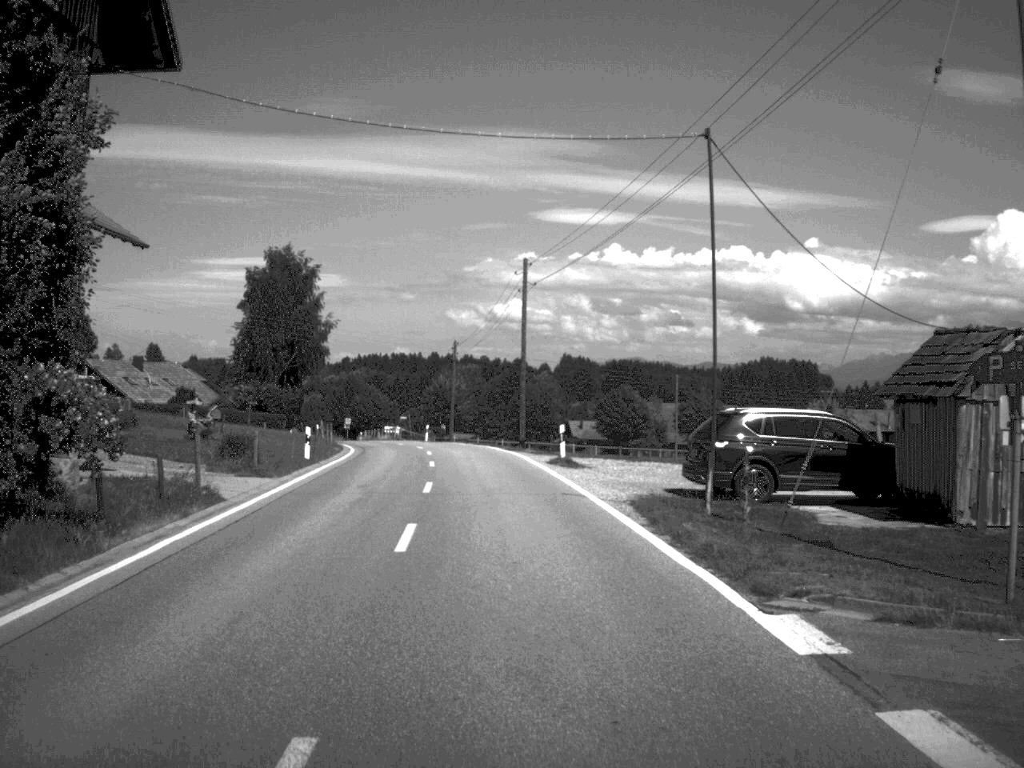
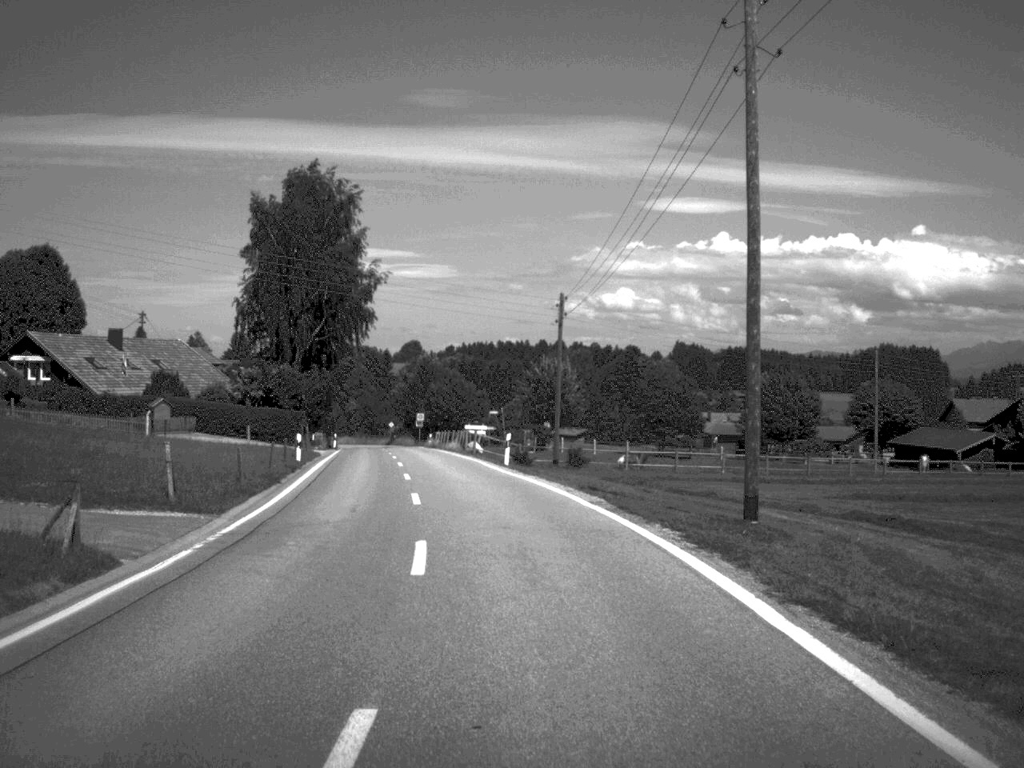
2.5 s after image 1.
(-1.8, +36.6) m; -5°
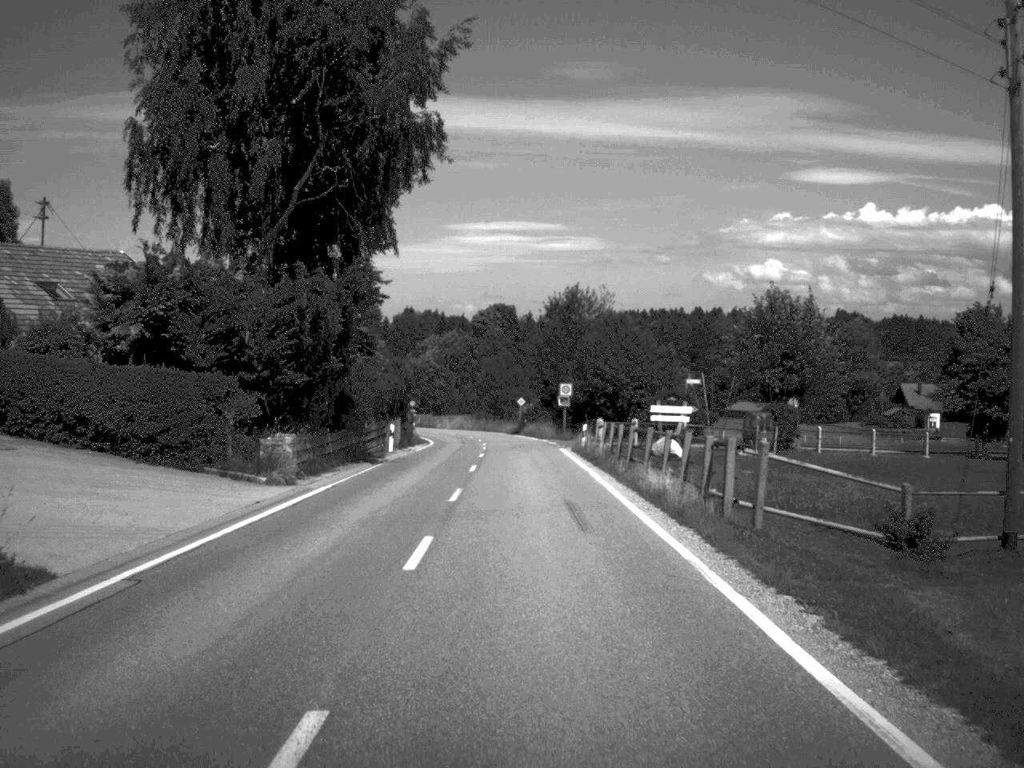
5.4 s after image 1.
(-3.4, +44.8) m; -7°
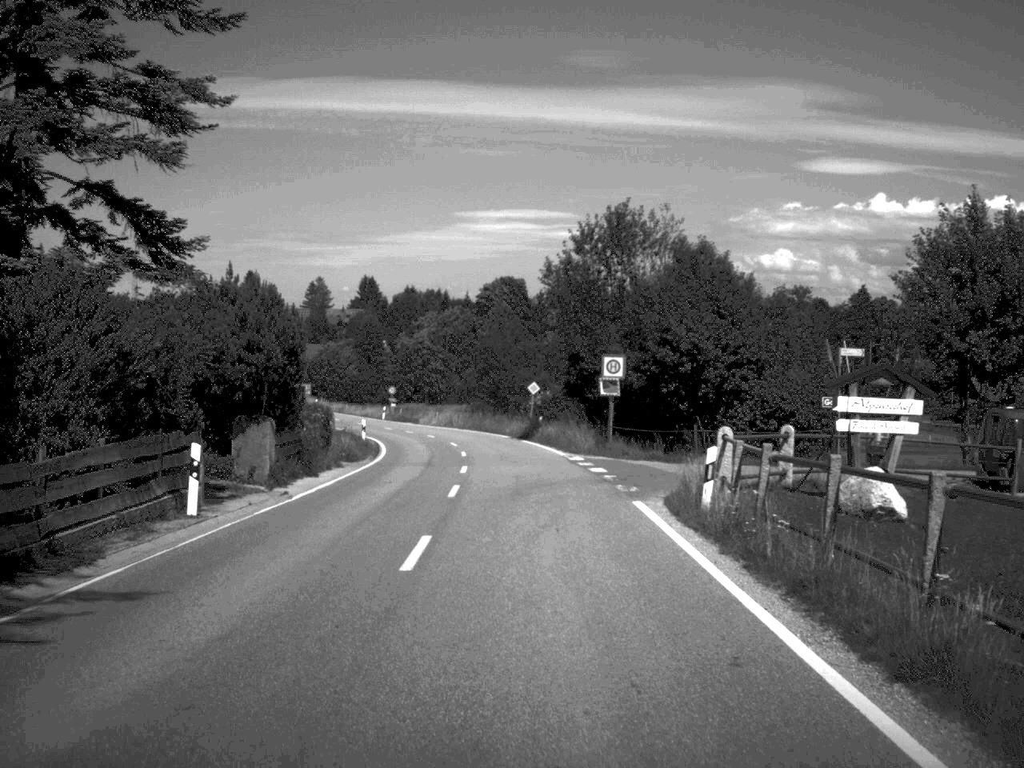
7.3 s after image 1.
(-0.2, +27.8) m; -1°
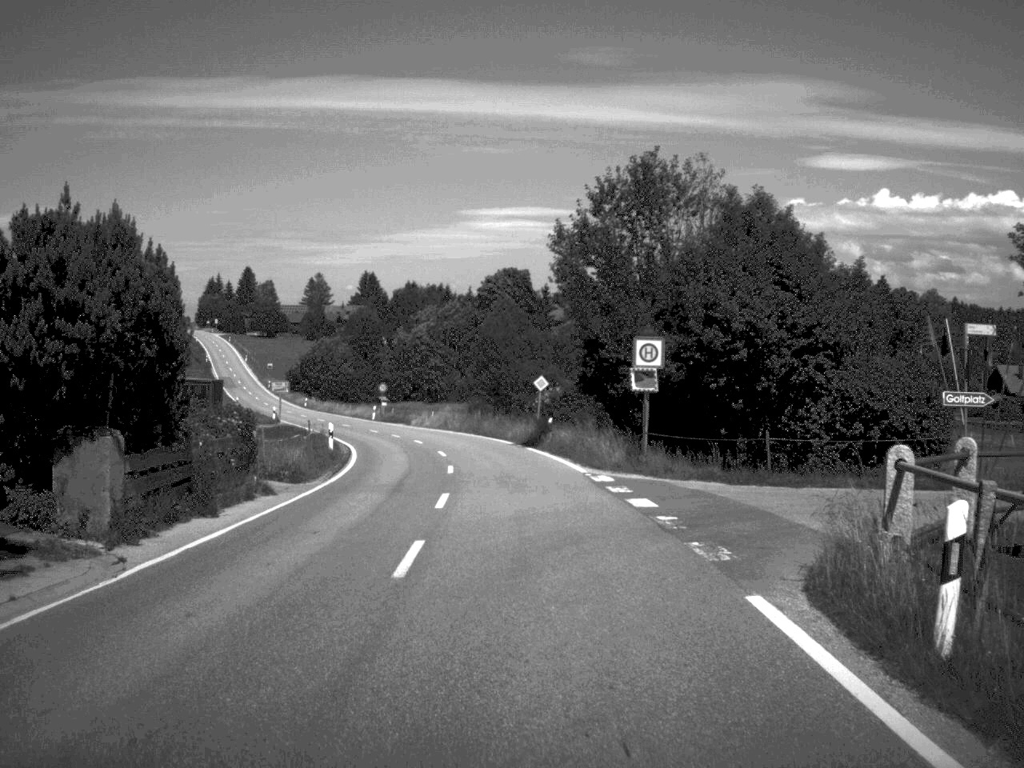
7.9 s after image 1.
(0.0, +9.3) m; 0°
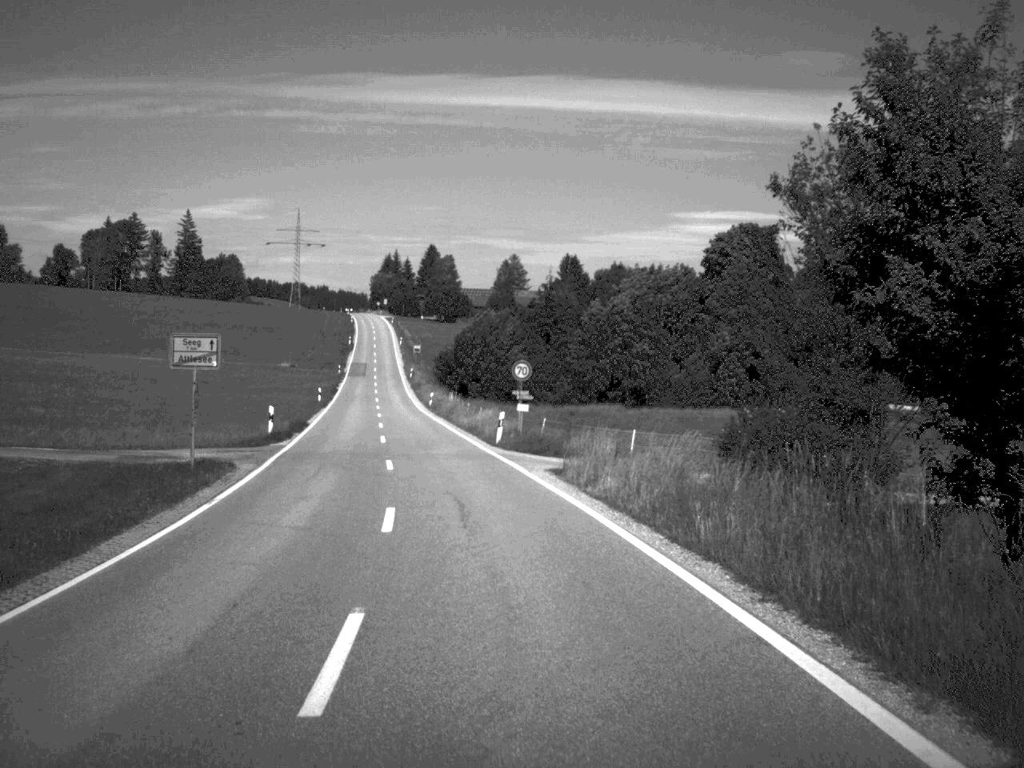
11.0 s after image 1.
(-3.2, +48.3) m; -10°
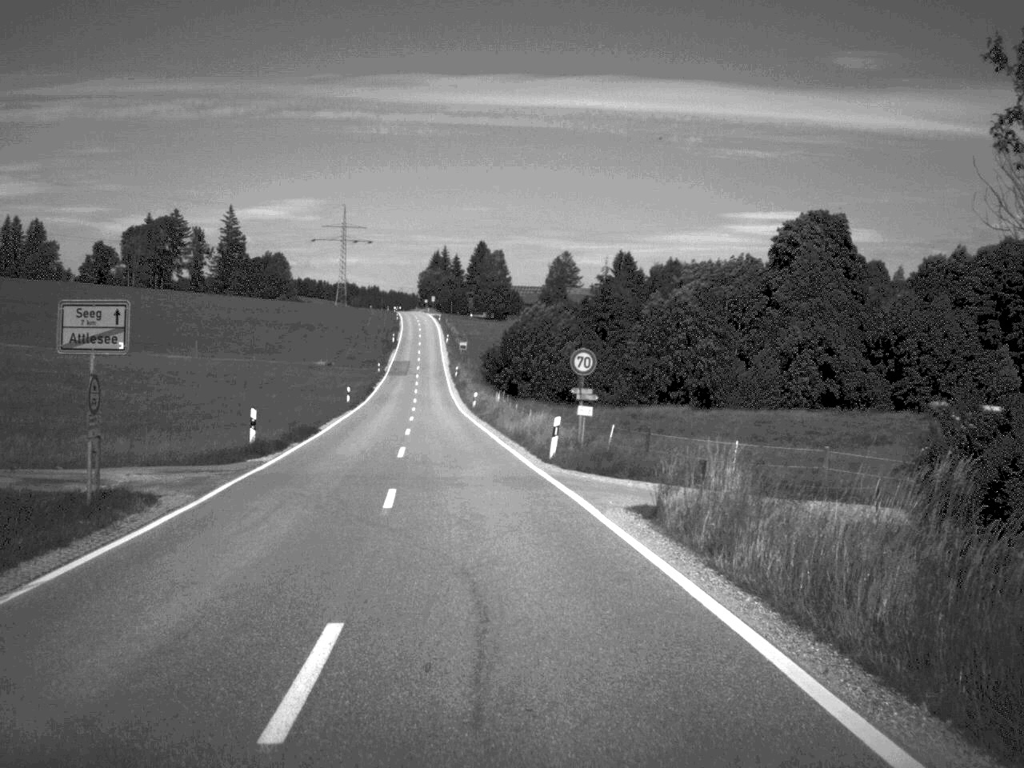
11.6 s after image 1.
(-0.2, +9.1) m; -2°
